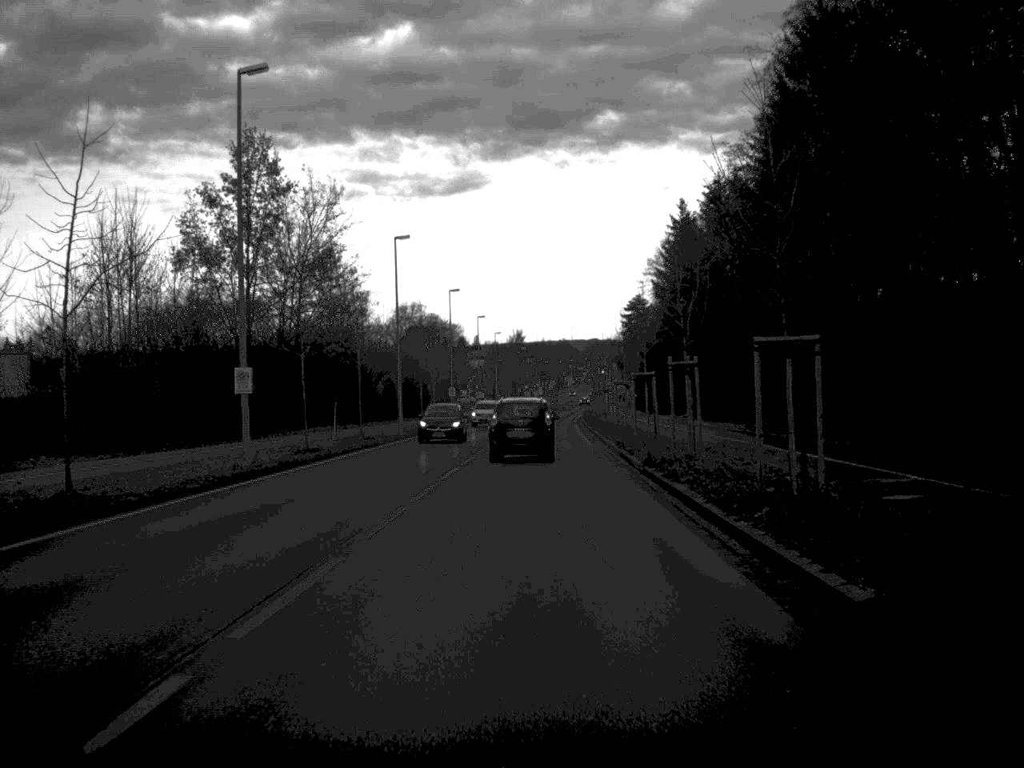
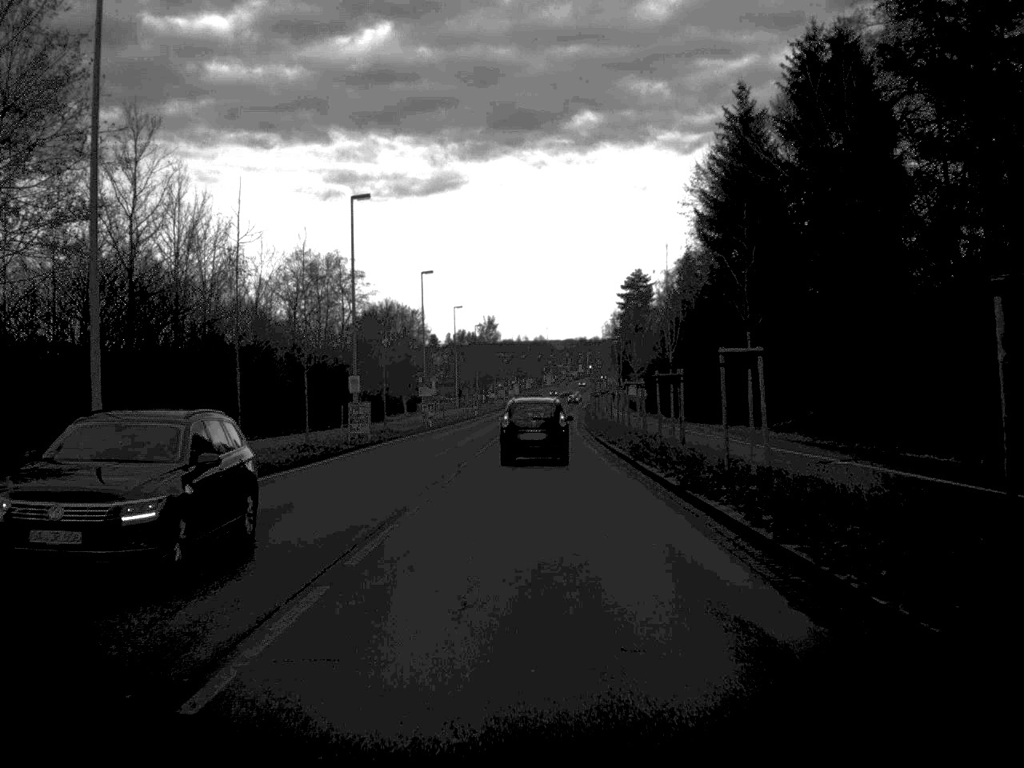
(+0.3, +43.9) m; +1°
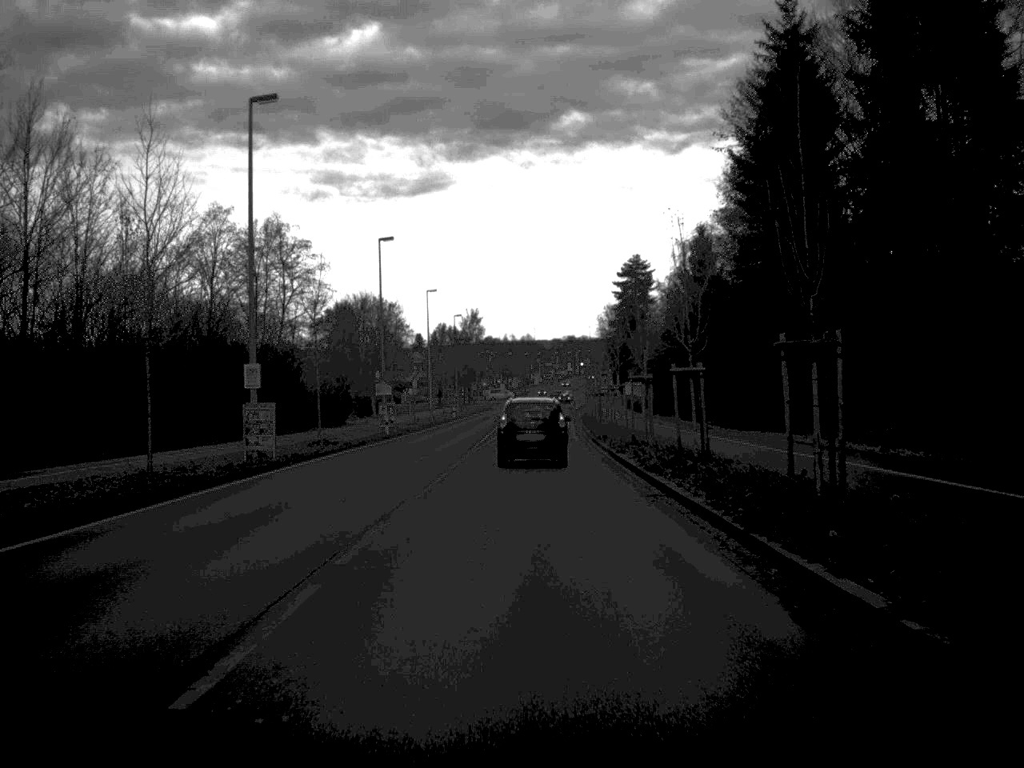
(+0.1, +17.3) m; +1°
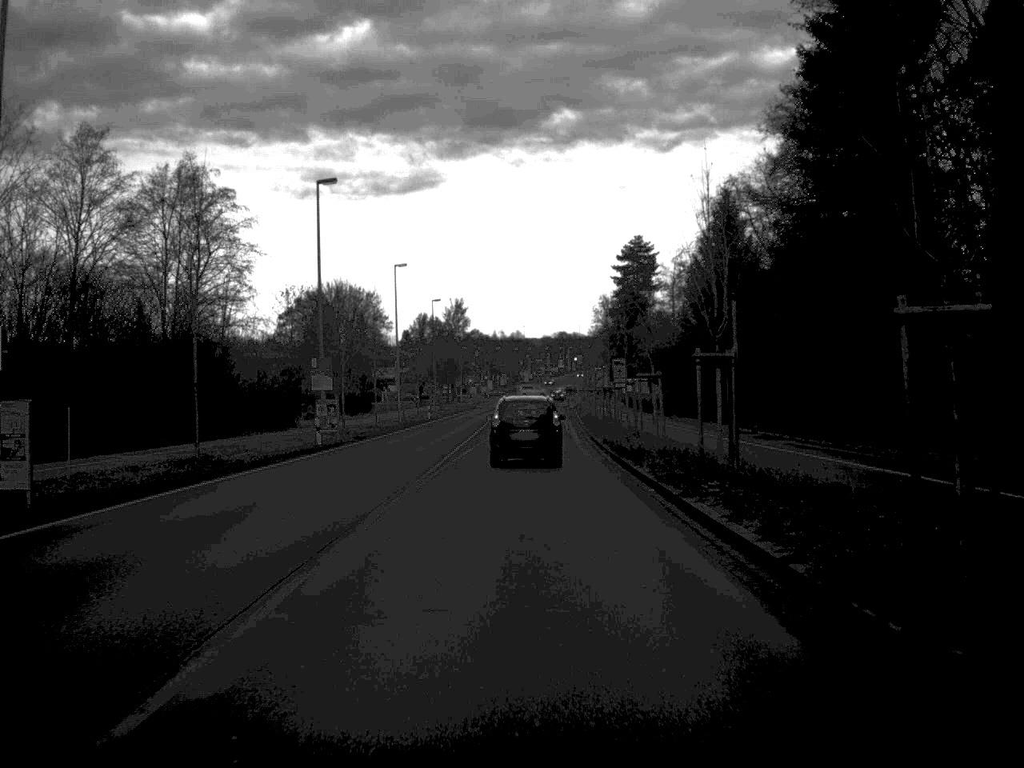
(+0.1, +16.9) m; 0°
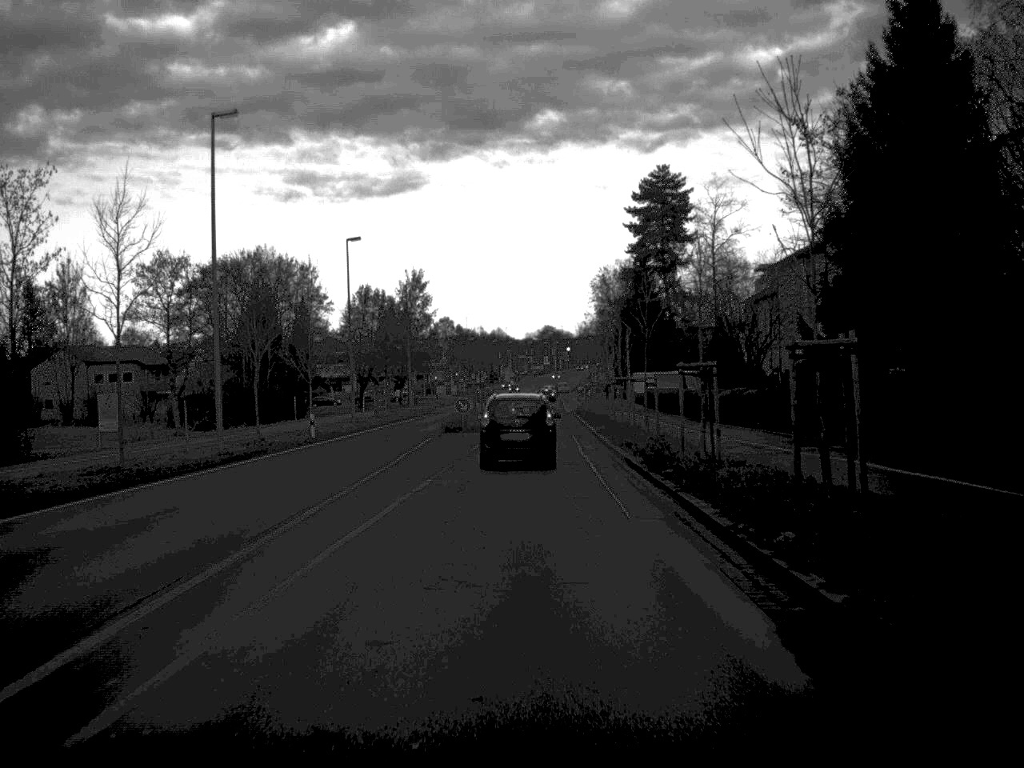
(+0.3, +43.9) m; +1°
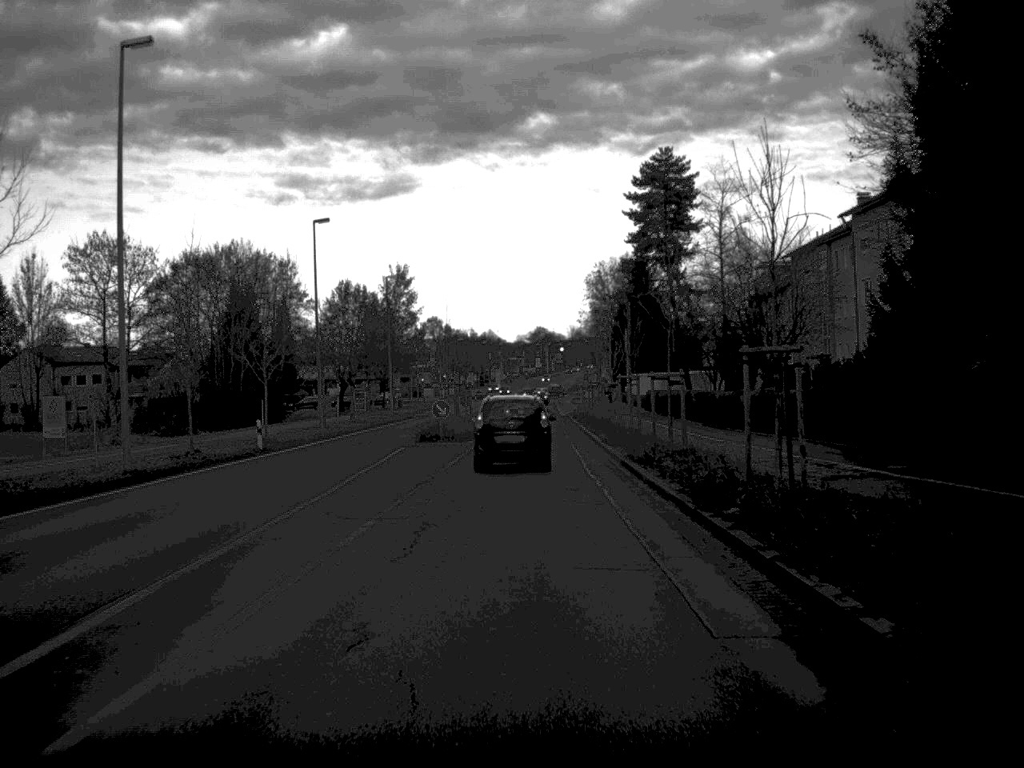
(0.0, +8.2) m; 0°
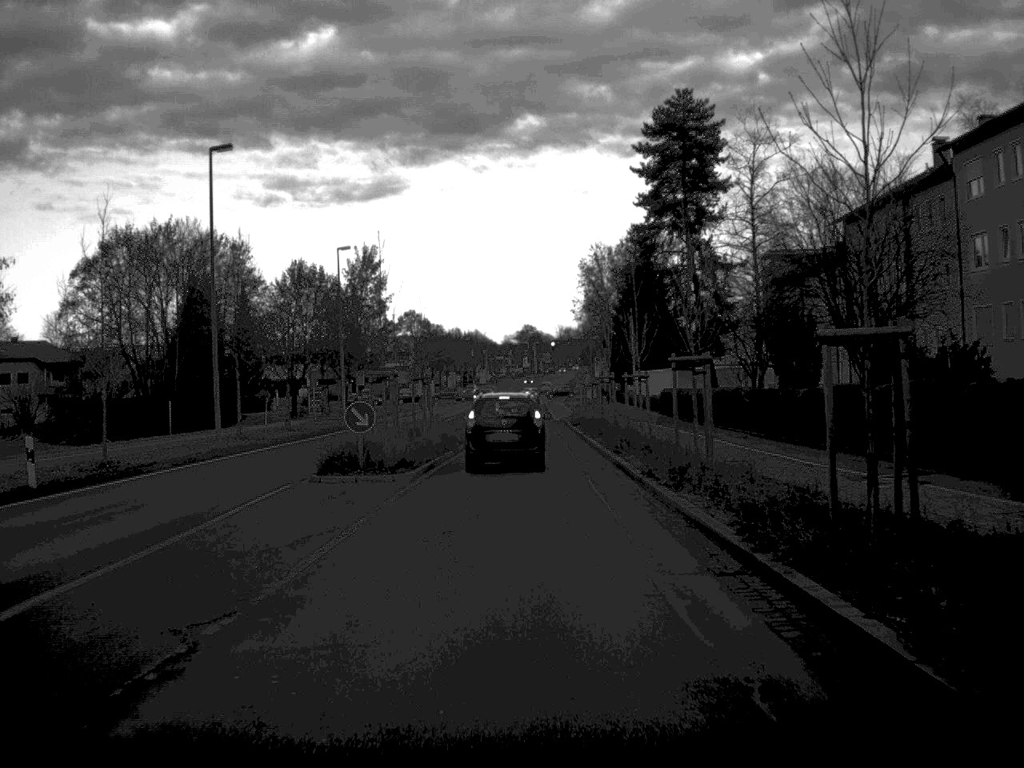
(+0.1, +18.1) m; 0°
